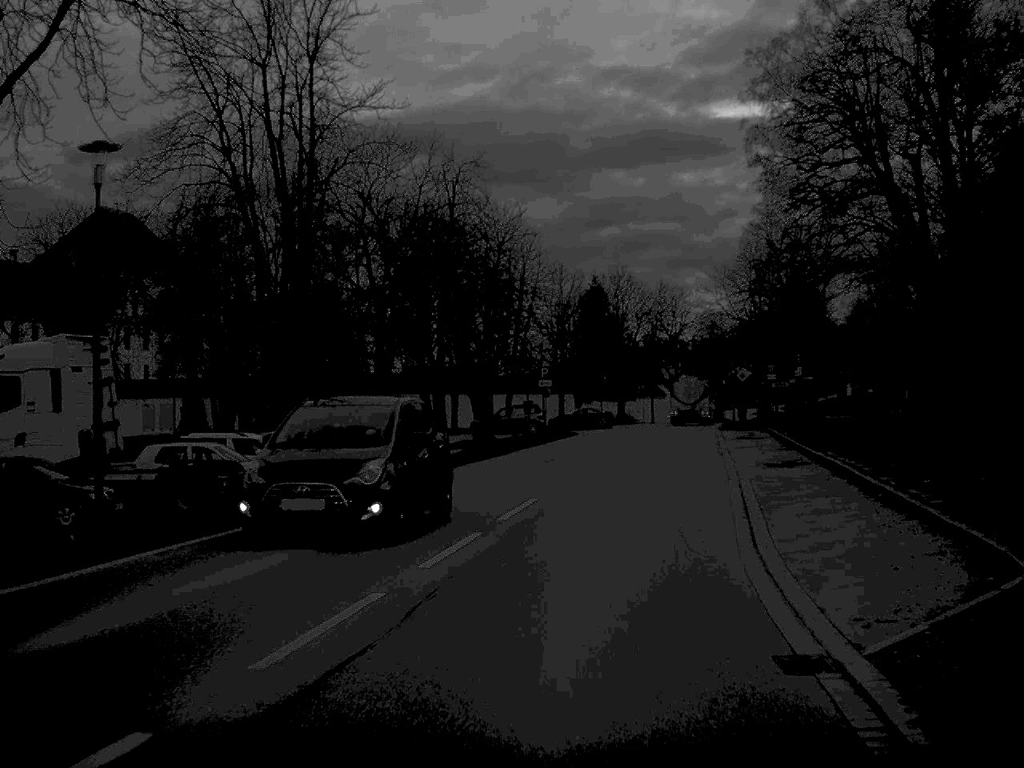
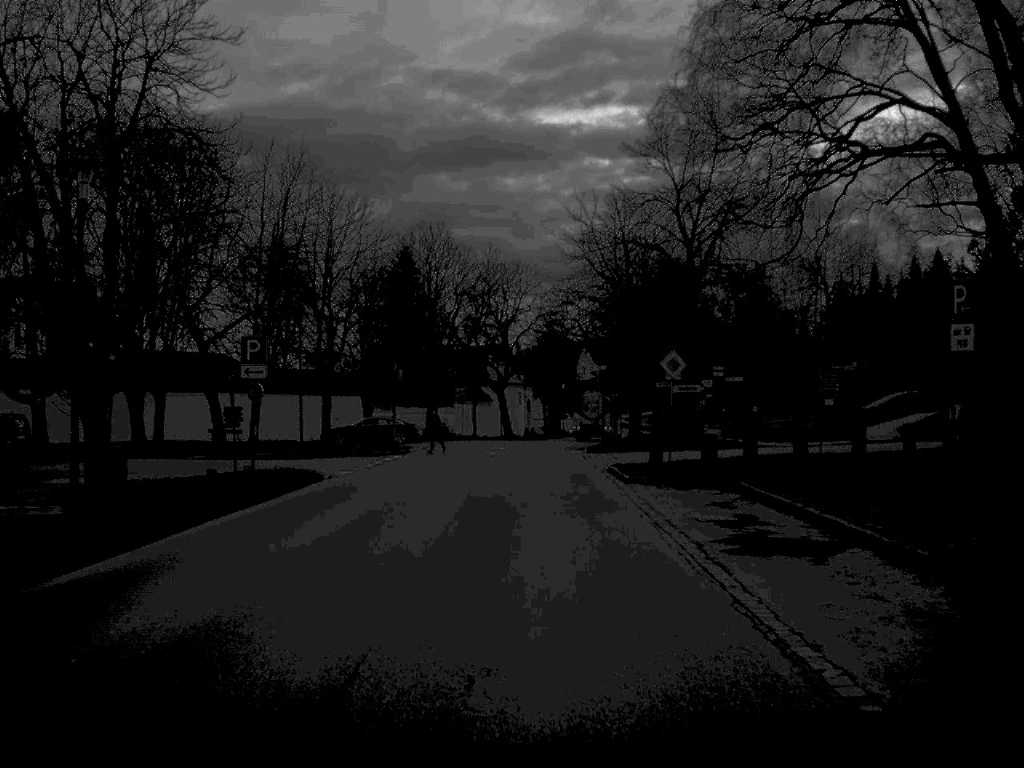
(+2.7, +30.0) m; +8°
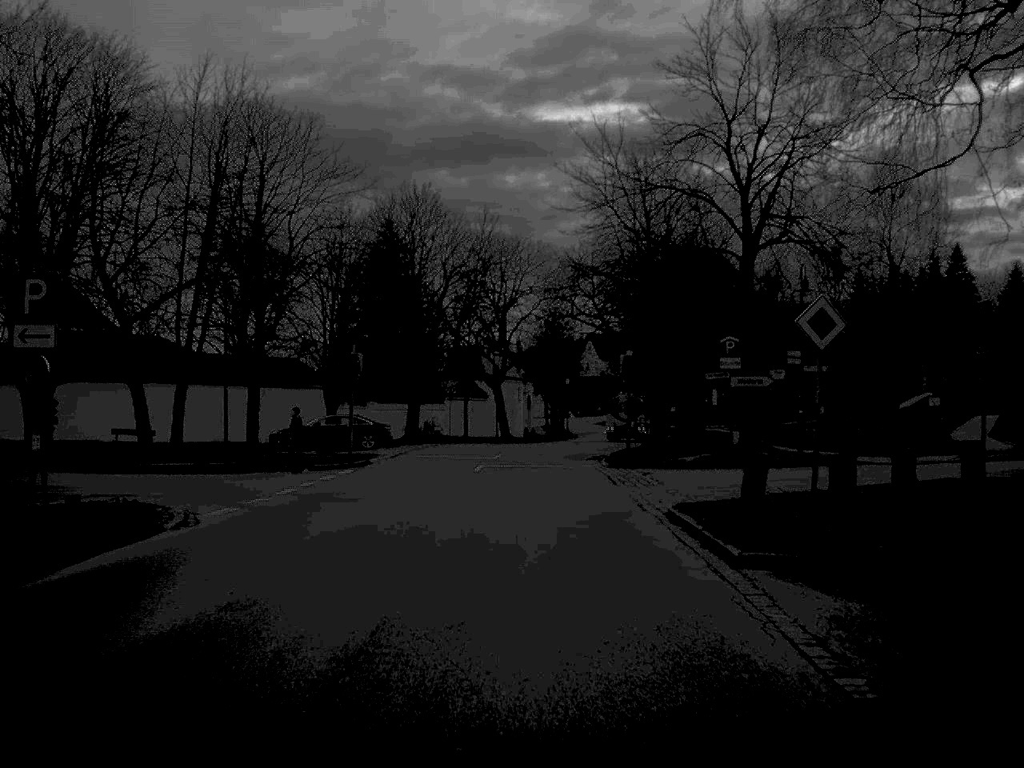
(0.0, +12.8) m; 0°
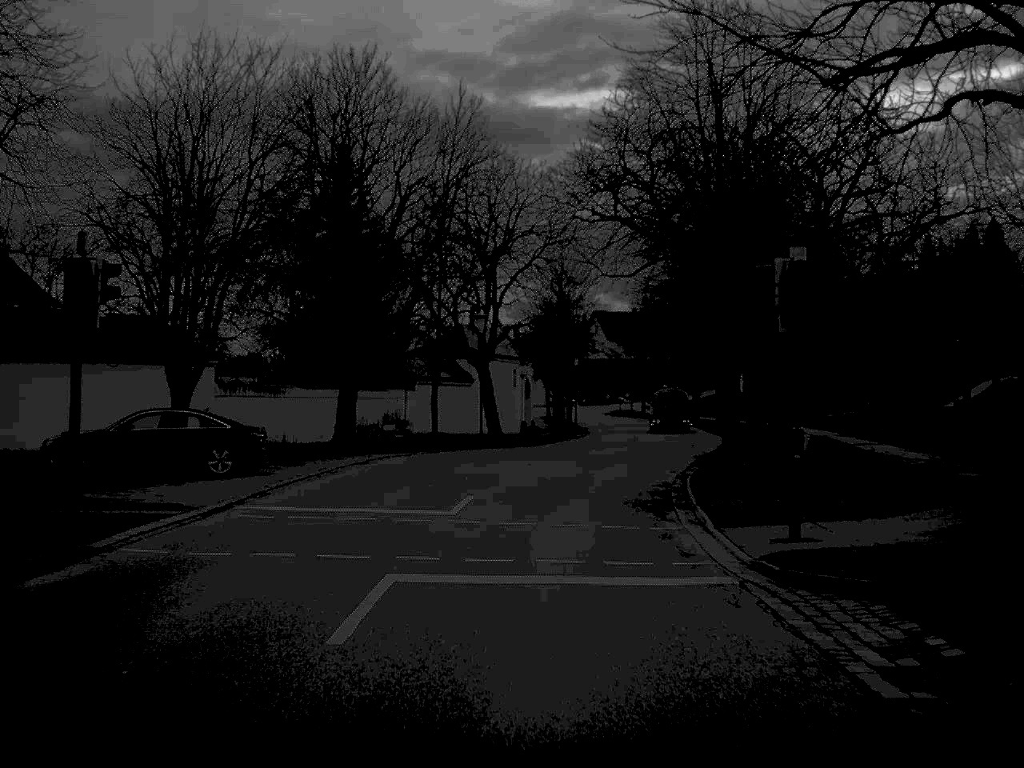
(0.0, +24.4) m; 0°
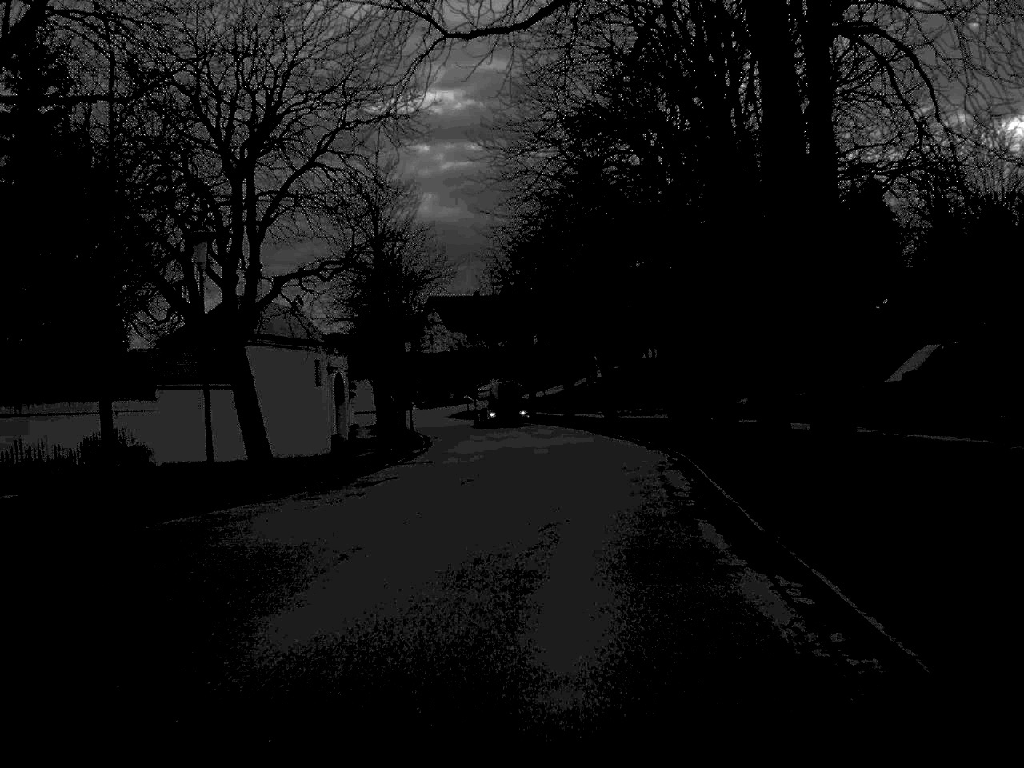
(+1.2, +26.5) m; +7°
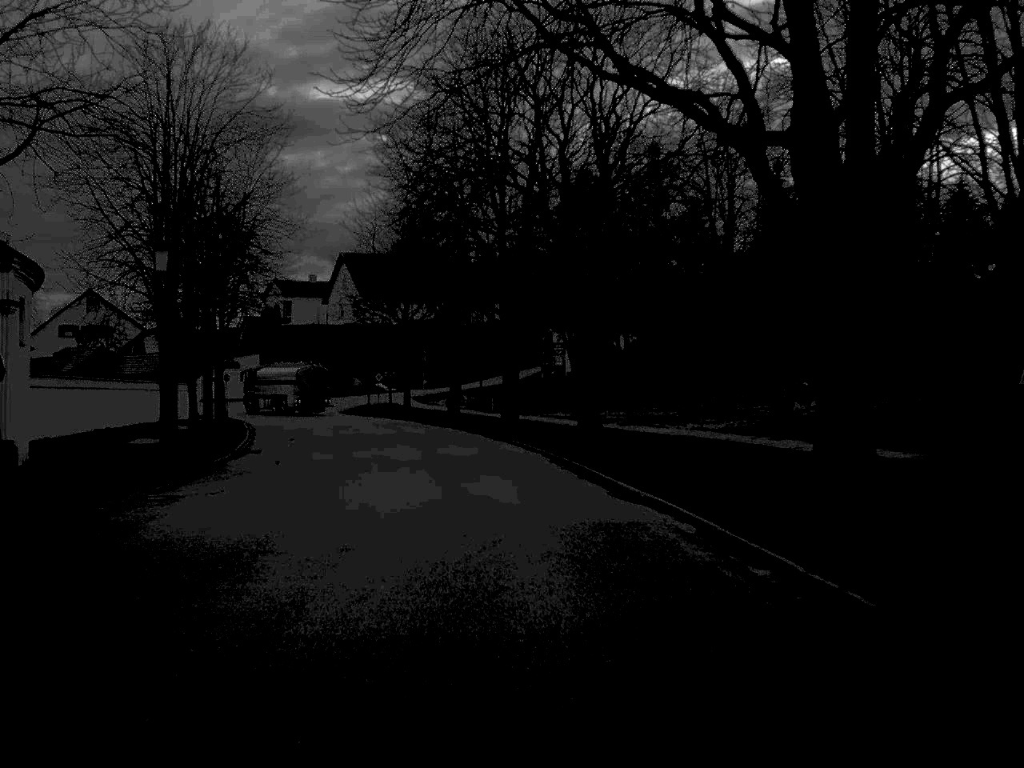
(+1.6, +35.9) m; +2°
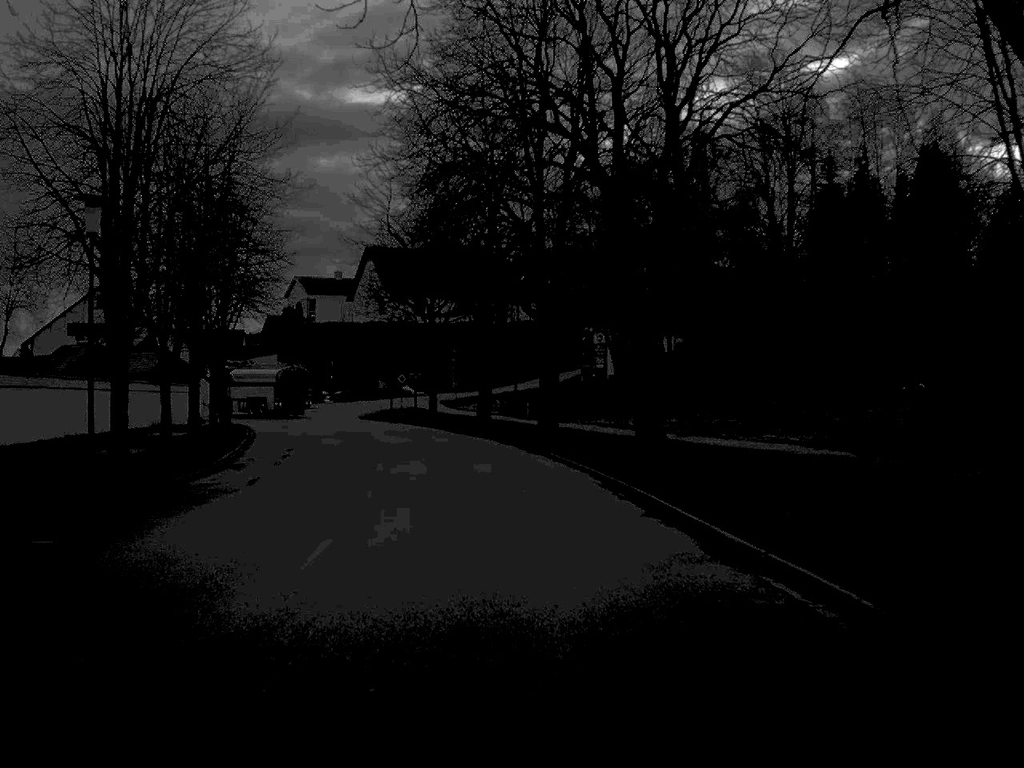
(-0.1, +7.6) m; -2°
